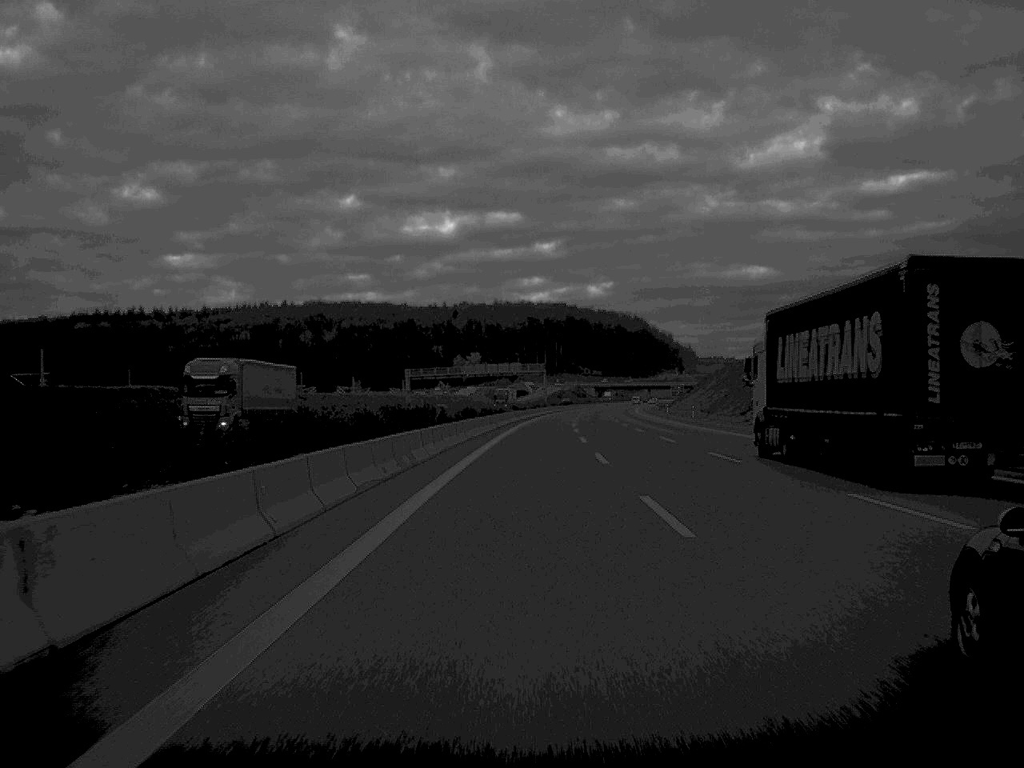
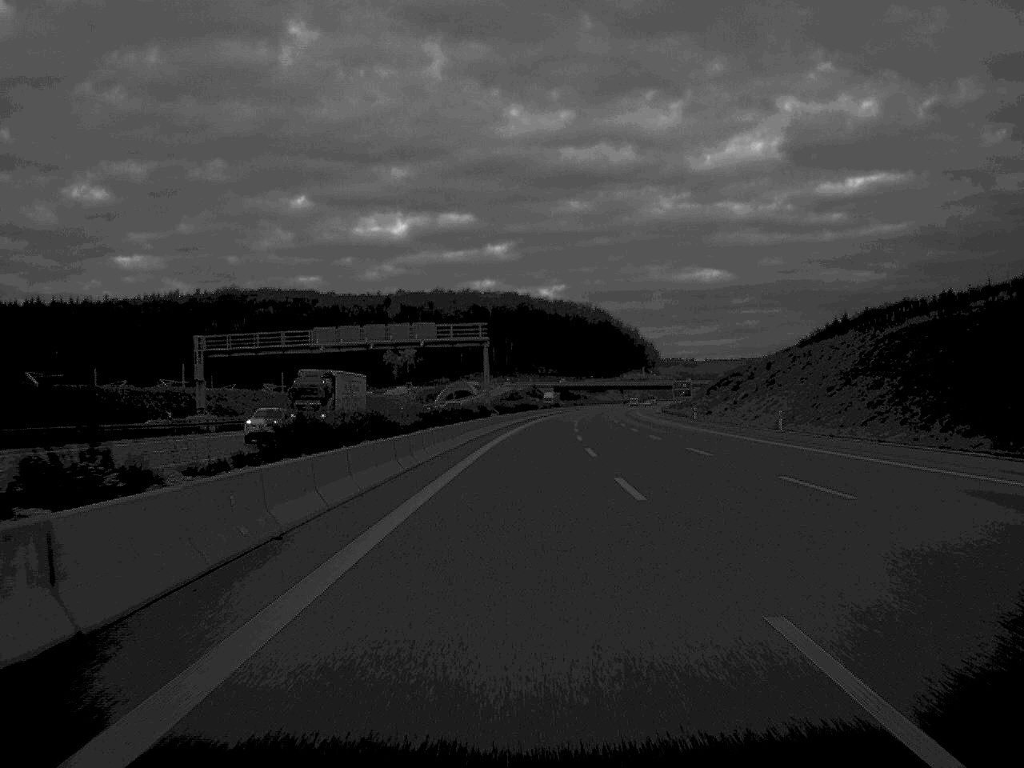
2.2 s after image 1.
(+2.0, +99.8) m; +2°
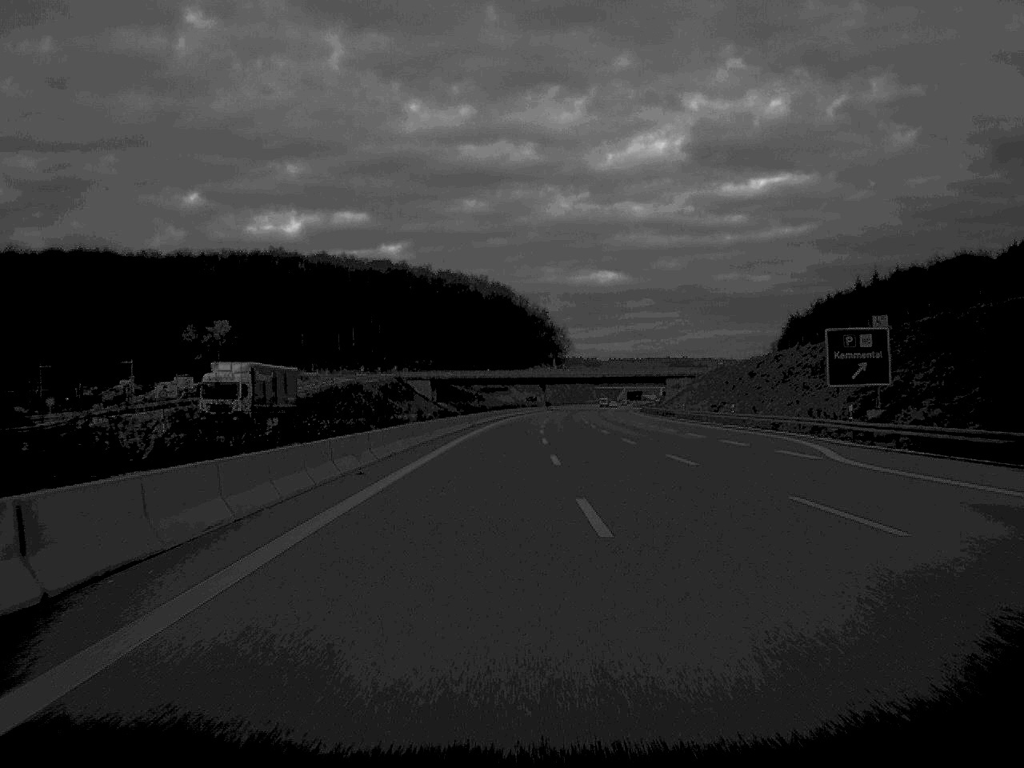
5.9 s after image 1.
(+6.5, +166.2) m; +5°
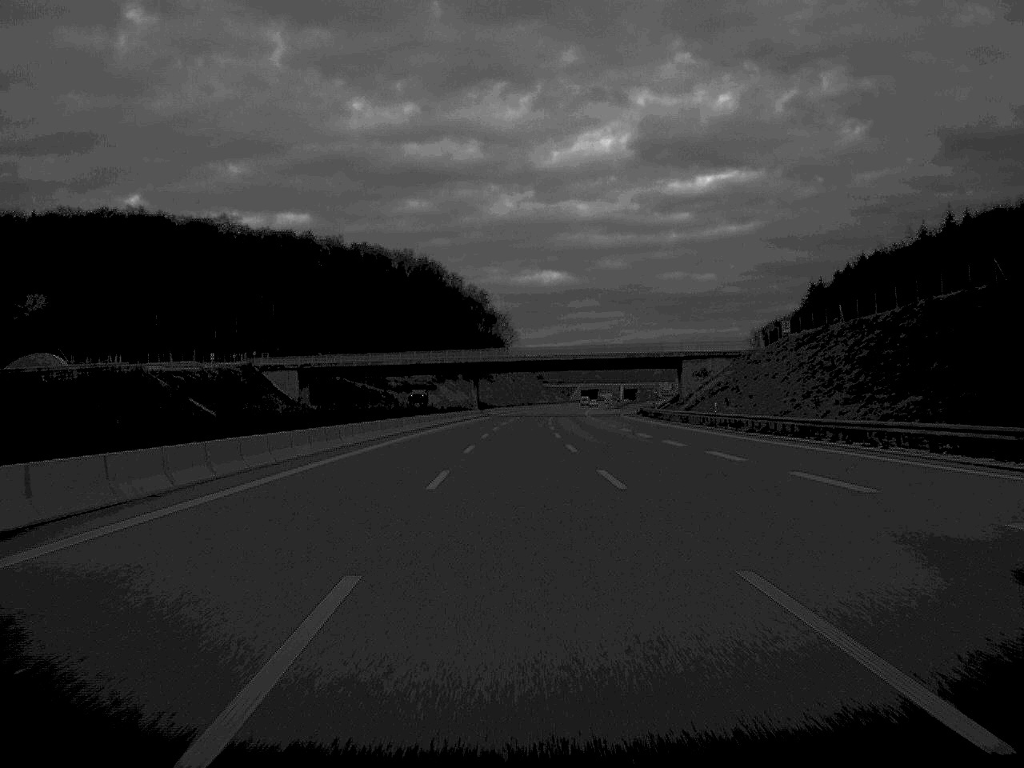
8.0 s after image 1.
(+2.7, +98.2) m; +3°
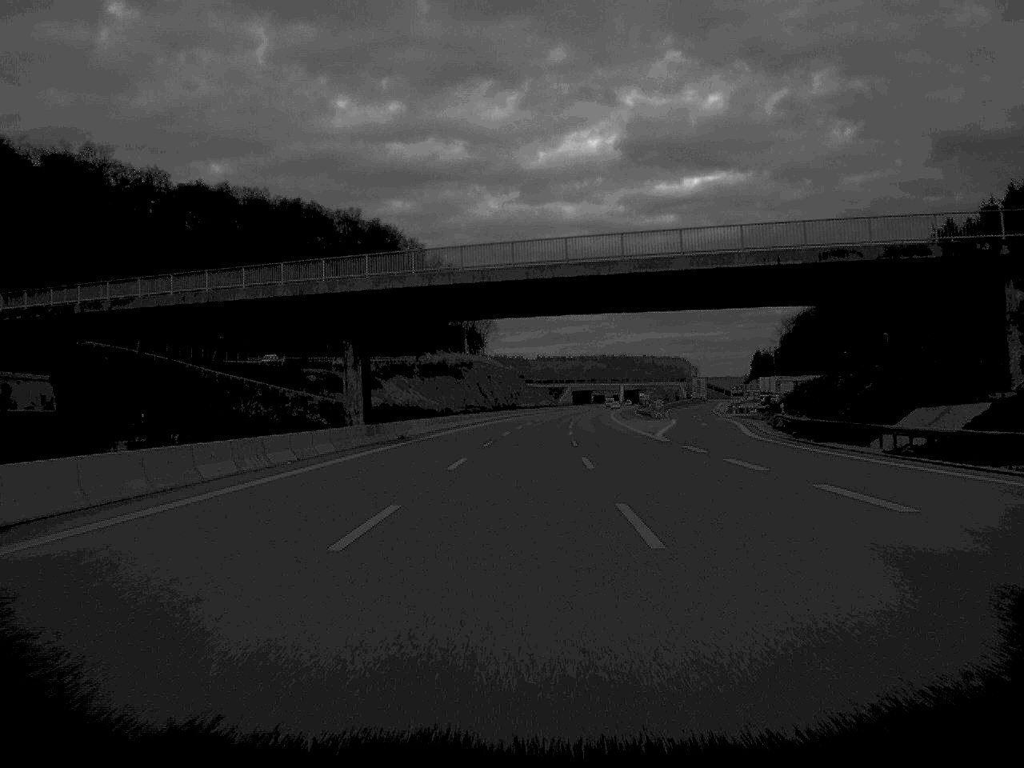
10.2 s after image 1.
(+0.4, +98.3) m; +1°
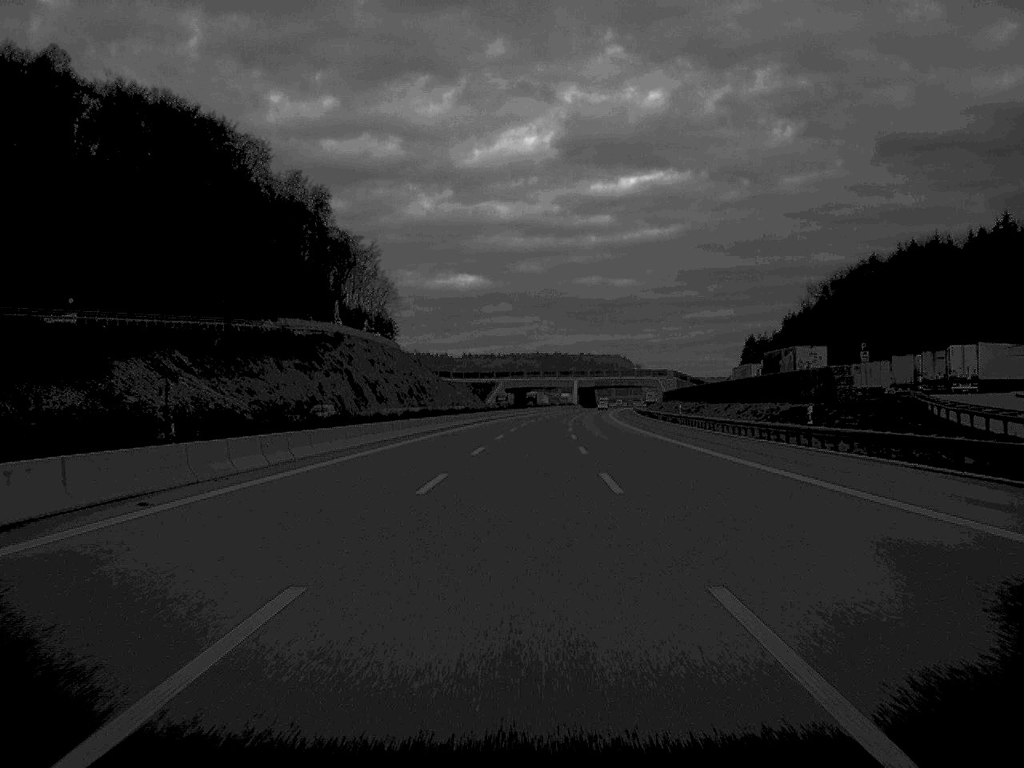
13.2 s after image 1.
(+3.7, +134.5) m; +3°
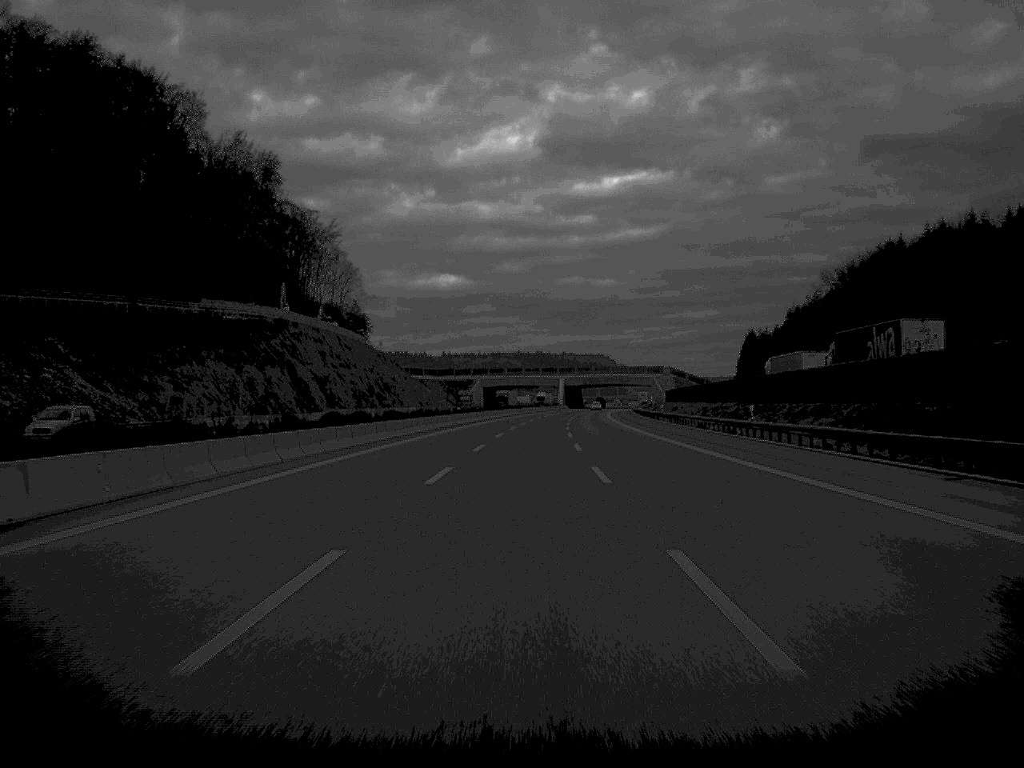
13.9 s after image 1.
(+0.2, +31.8) m; +1°
